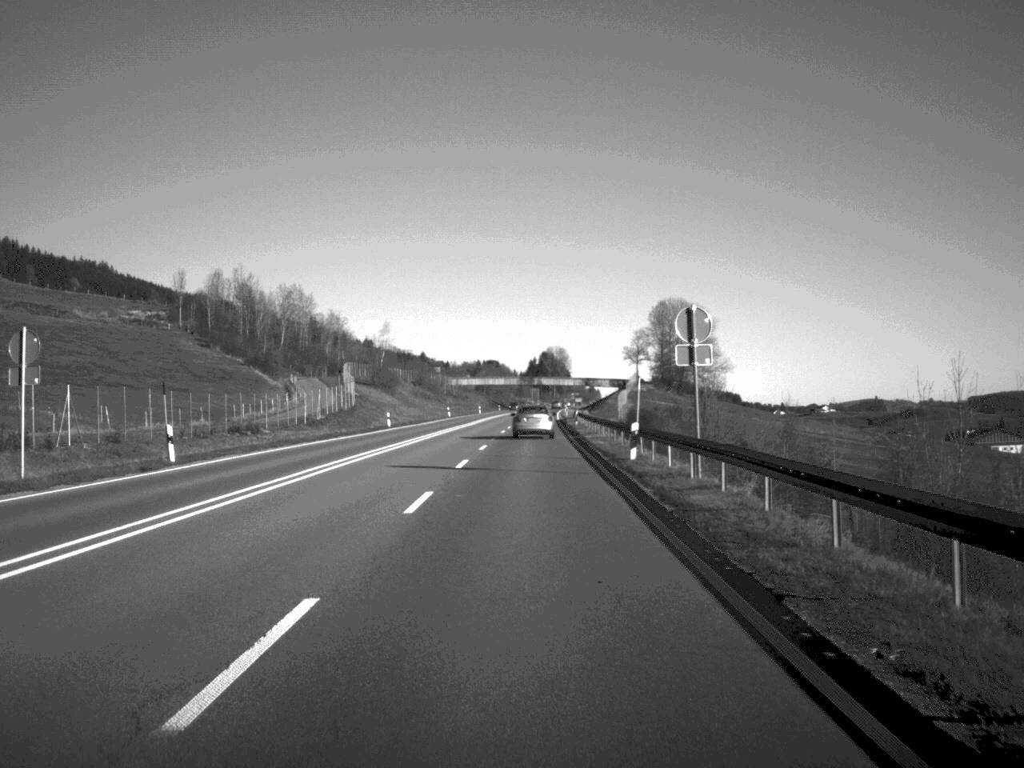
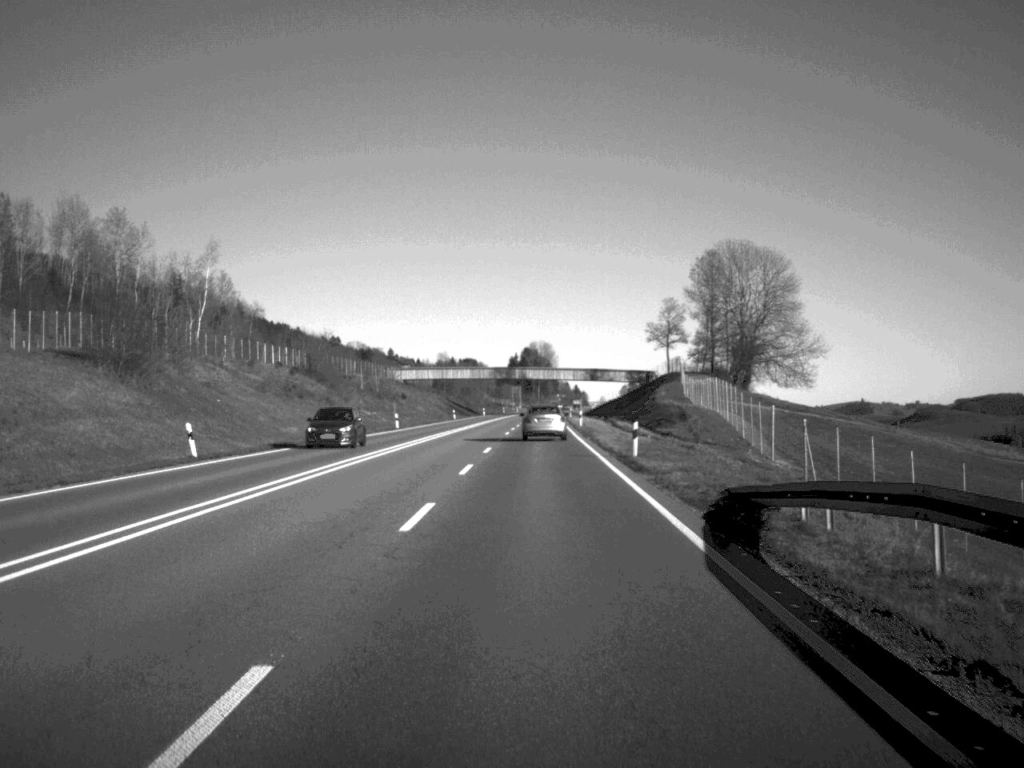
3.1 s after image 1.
(+0.7, +98.4) m; +1°
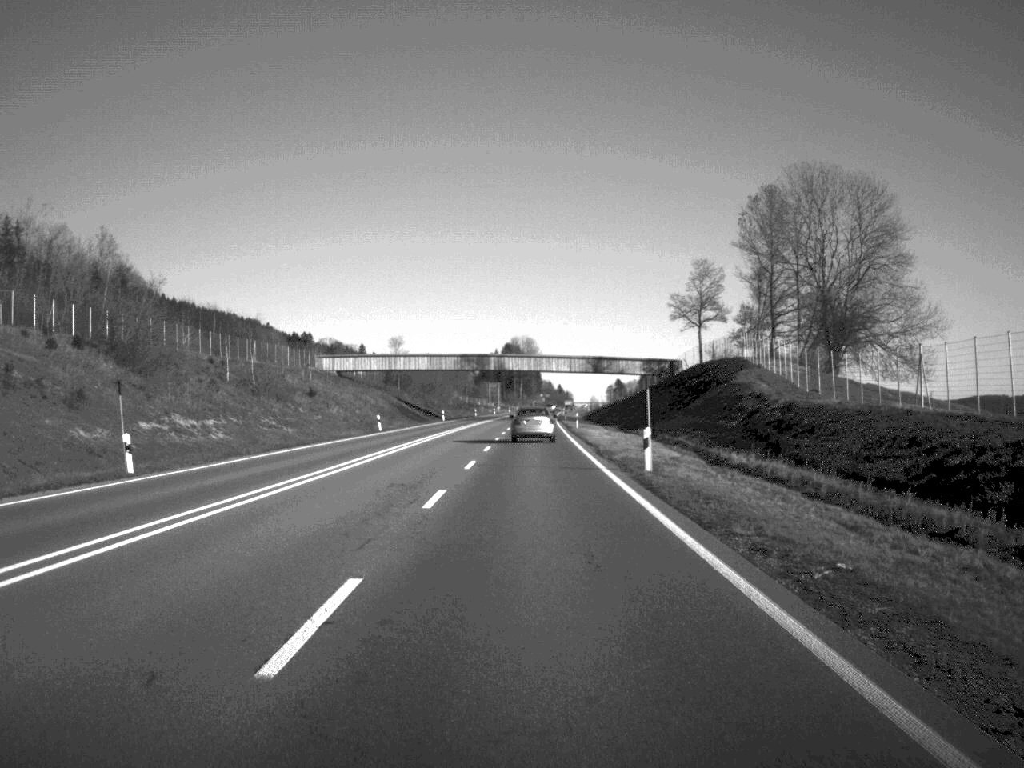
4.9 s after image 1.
(+0.4, +55.9) m; +1°
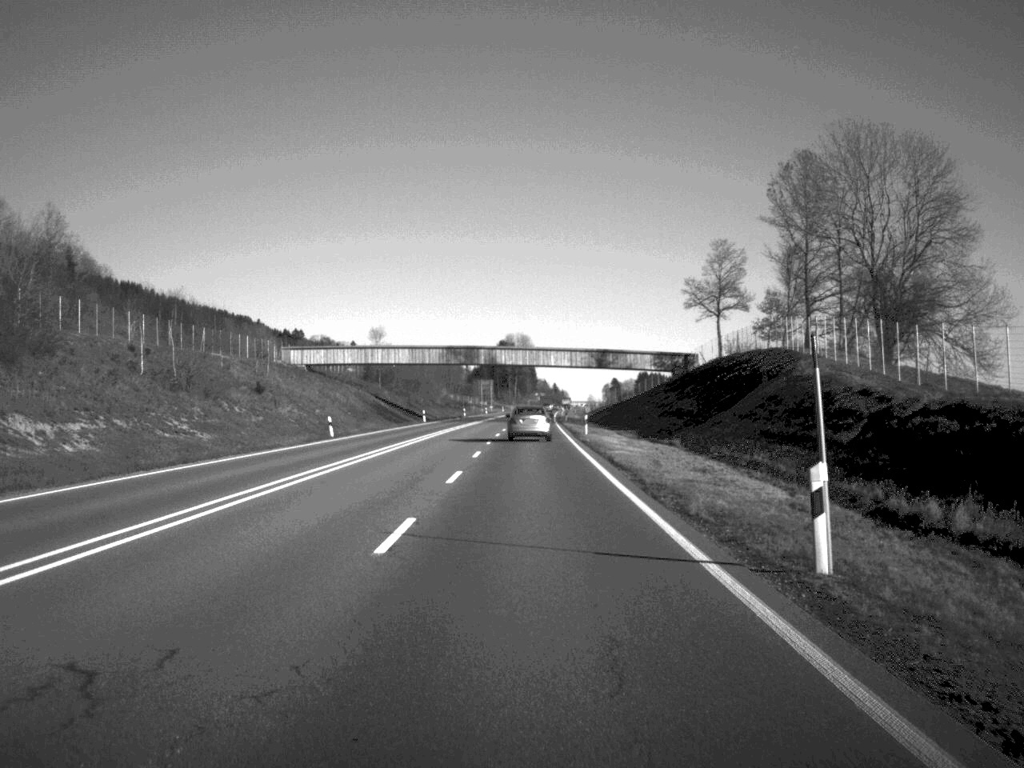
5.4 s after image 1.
(0.0, +18.0) m; 0°
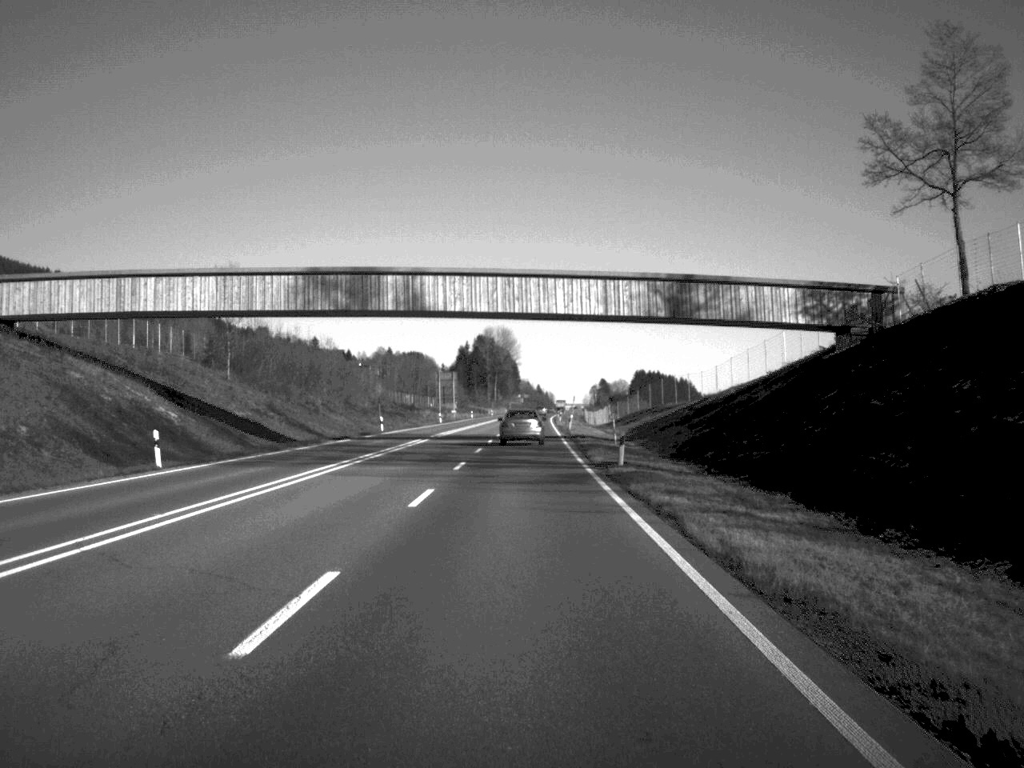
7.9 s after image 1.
(+0.5, +77.2) m; +1°
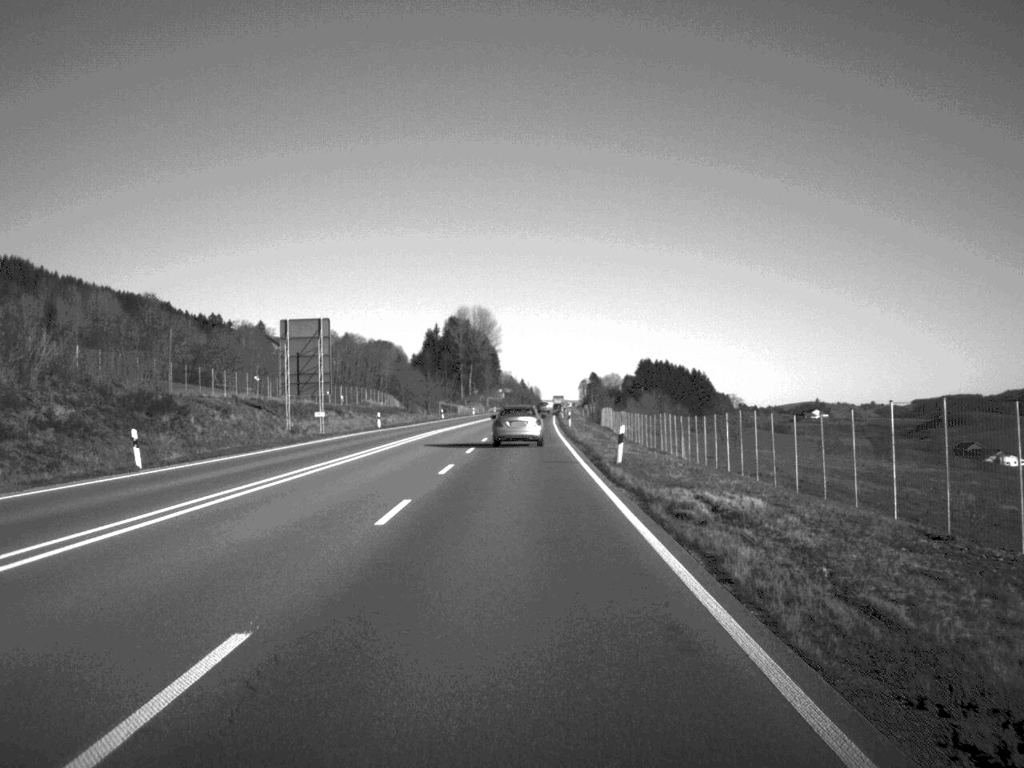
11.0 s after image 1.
(+0.6, +99.4) m; +1°
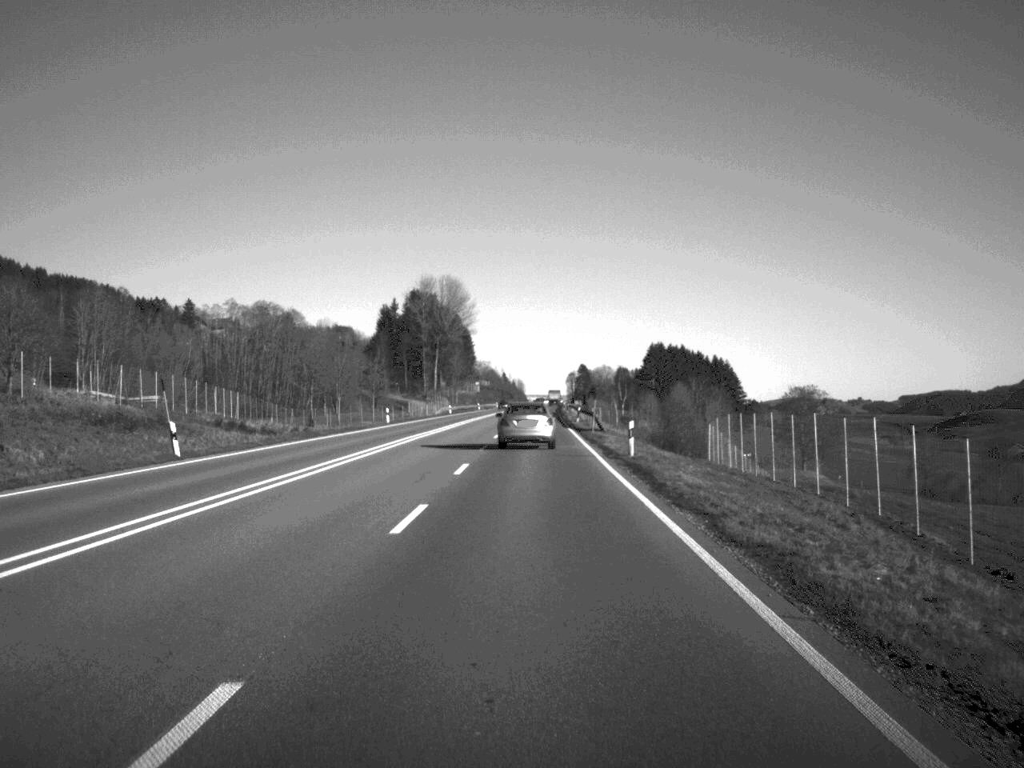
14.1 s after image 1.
(+0.4, +96.9) m; +1°
